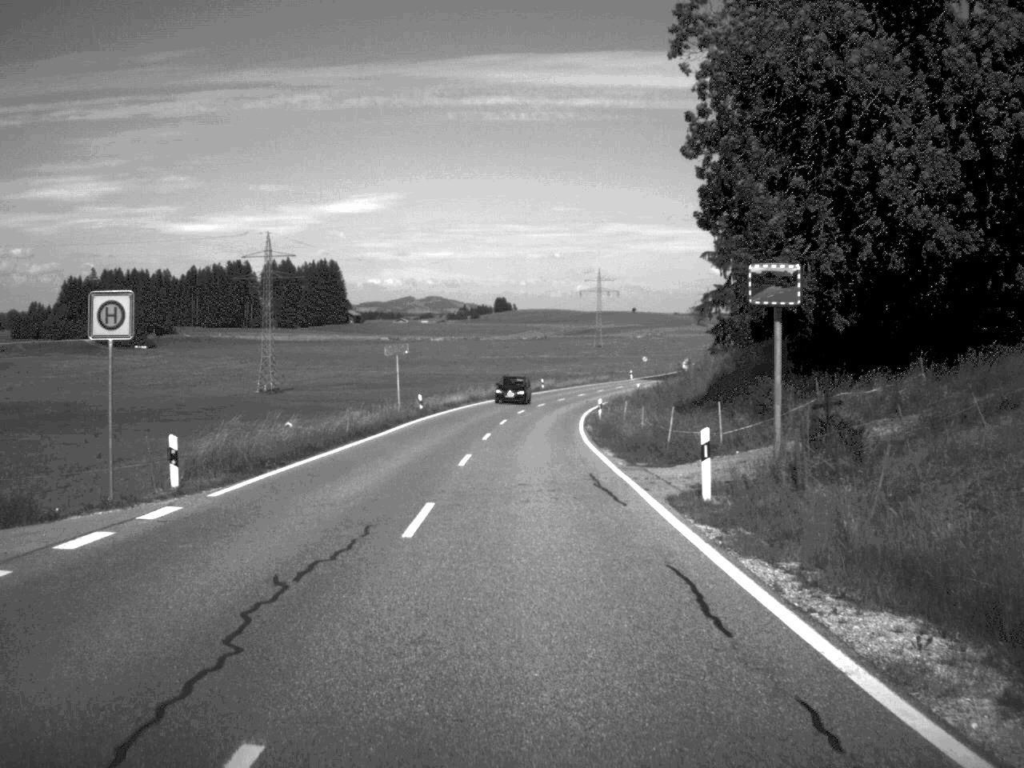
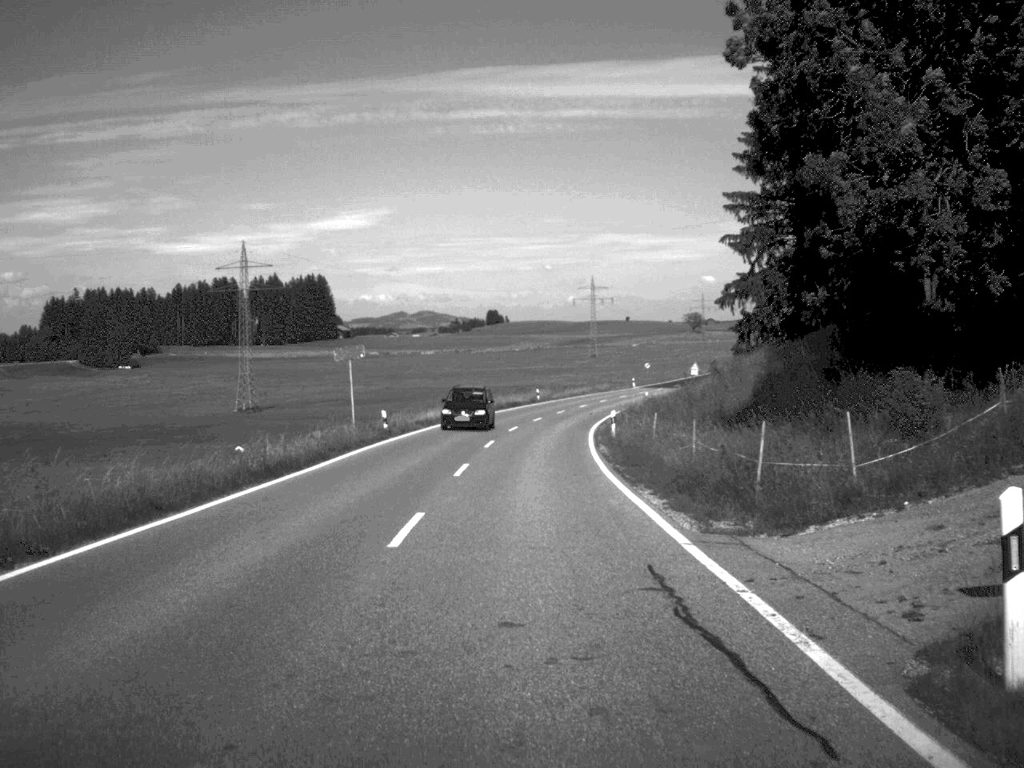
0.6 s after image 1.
(0.0, +12.1) m; 0°
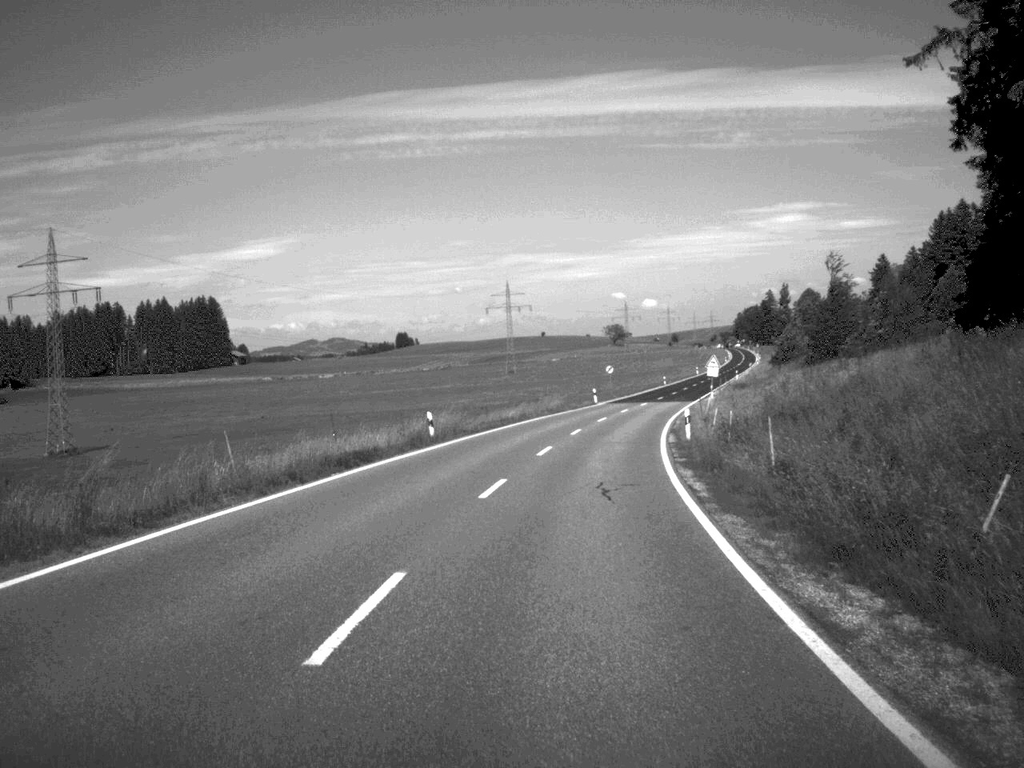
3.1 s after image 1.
(+1.0, +52.2) m; +4°
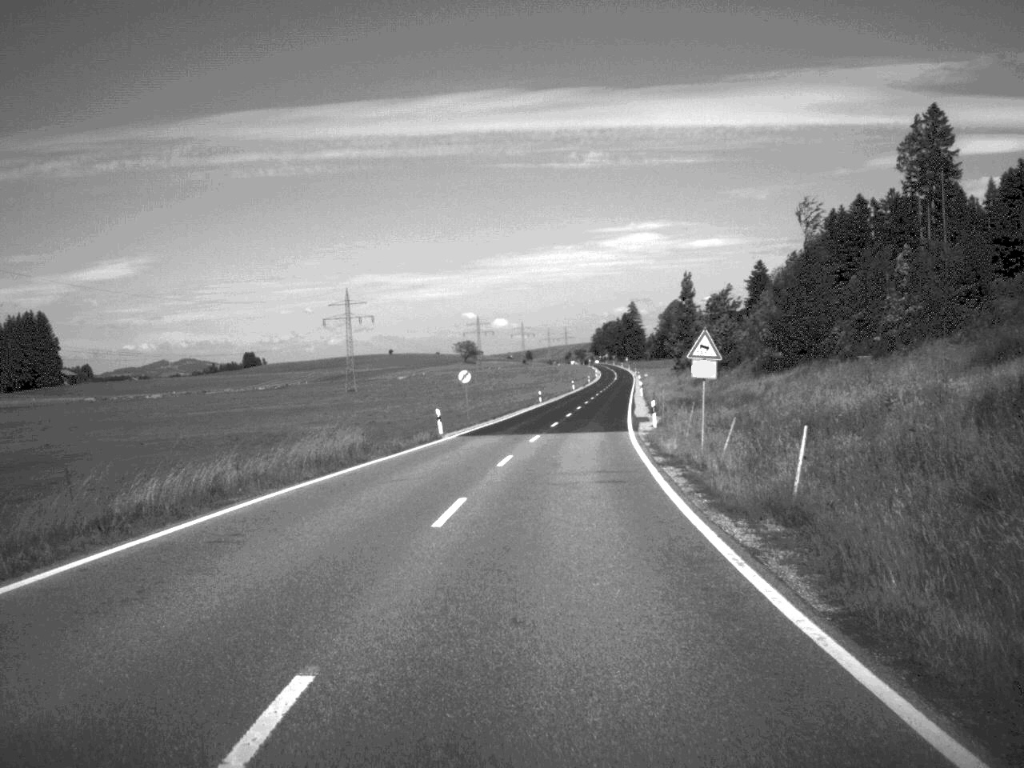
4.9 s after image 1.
(+2.2, +38.9) m; +7°
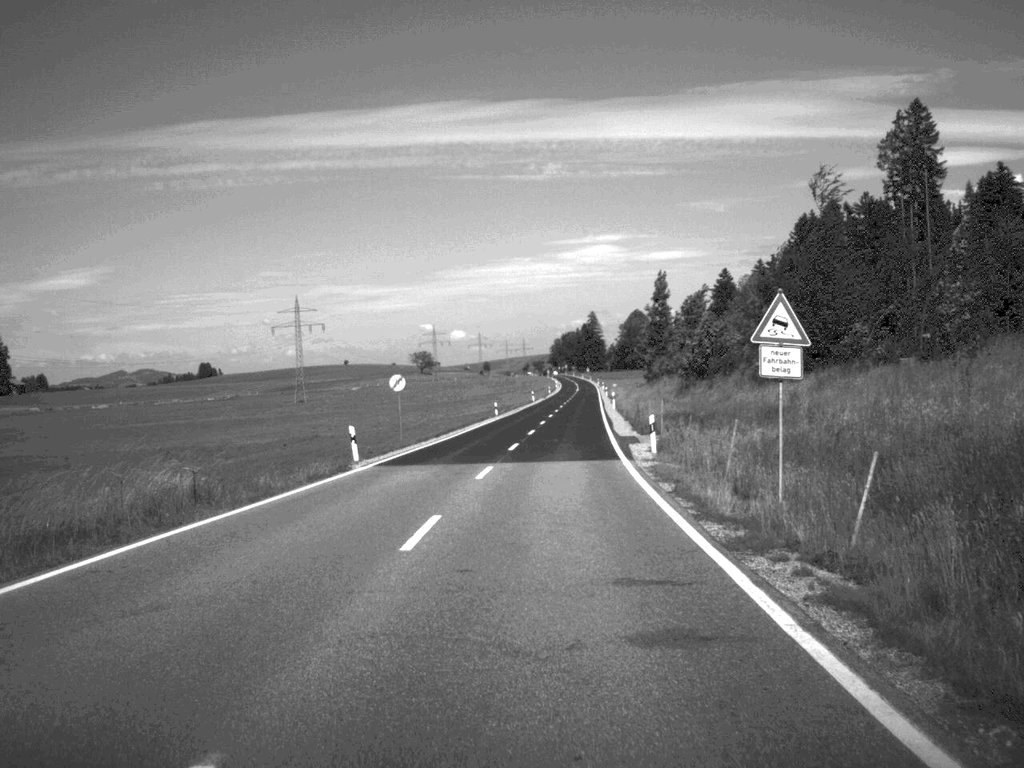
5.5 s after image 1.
(+0.2, +13.3) m; +2°
